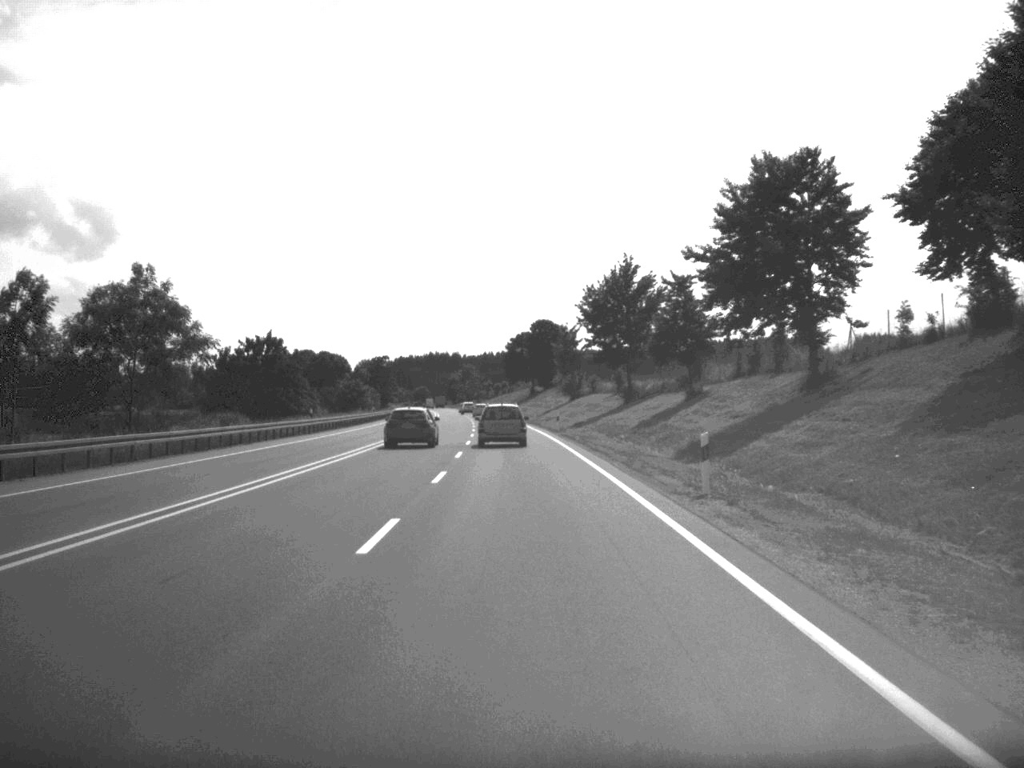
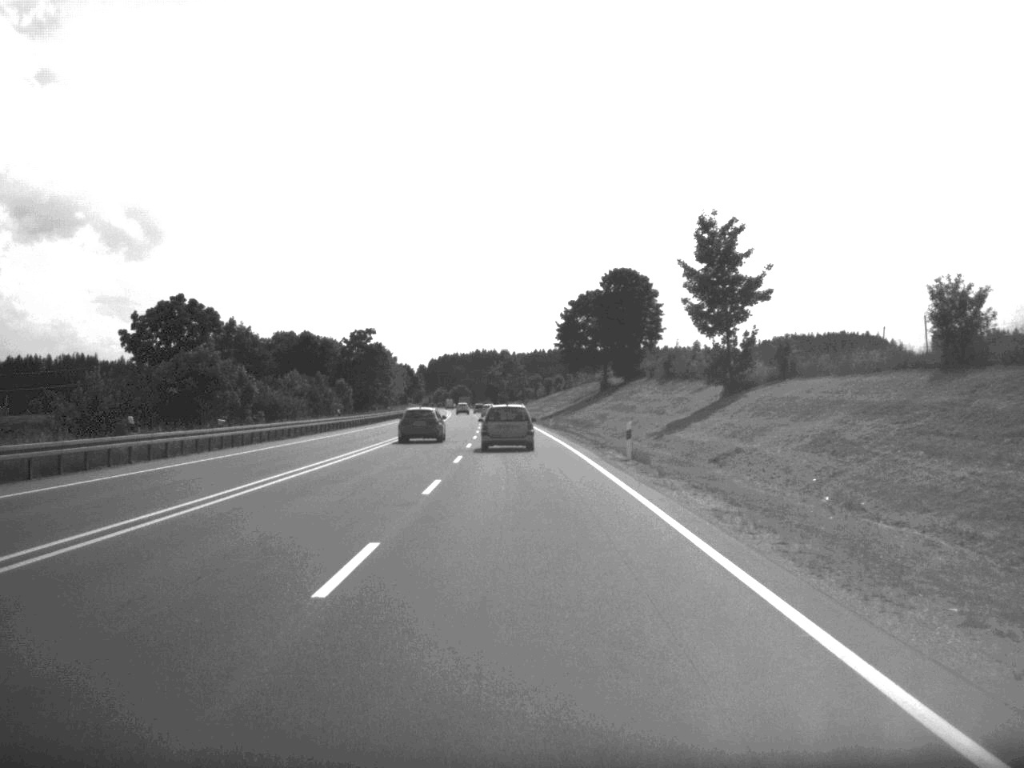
(-1.8, +86.0) m; -2°
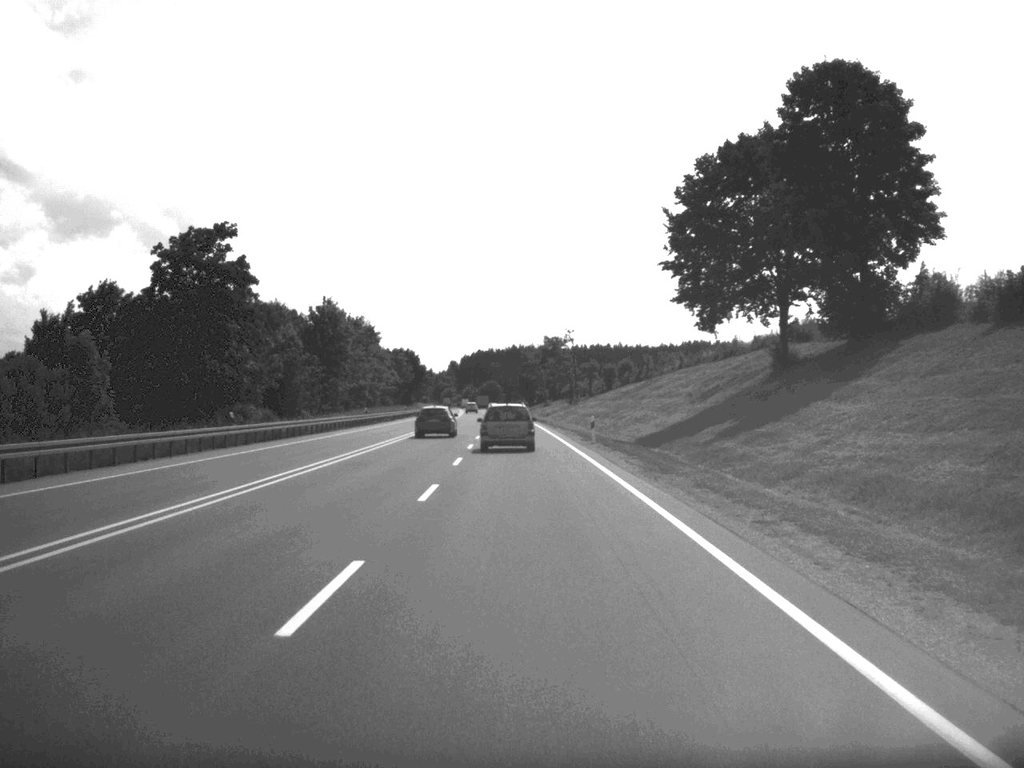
(-1.4, +84.7) m; -2°
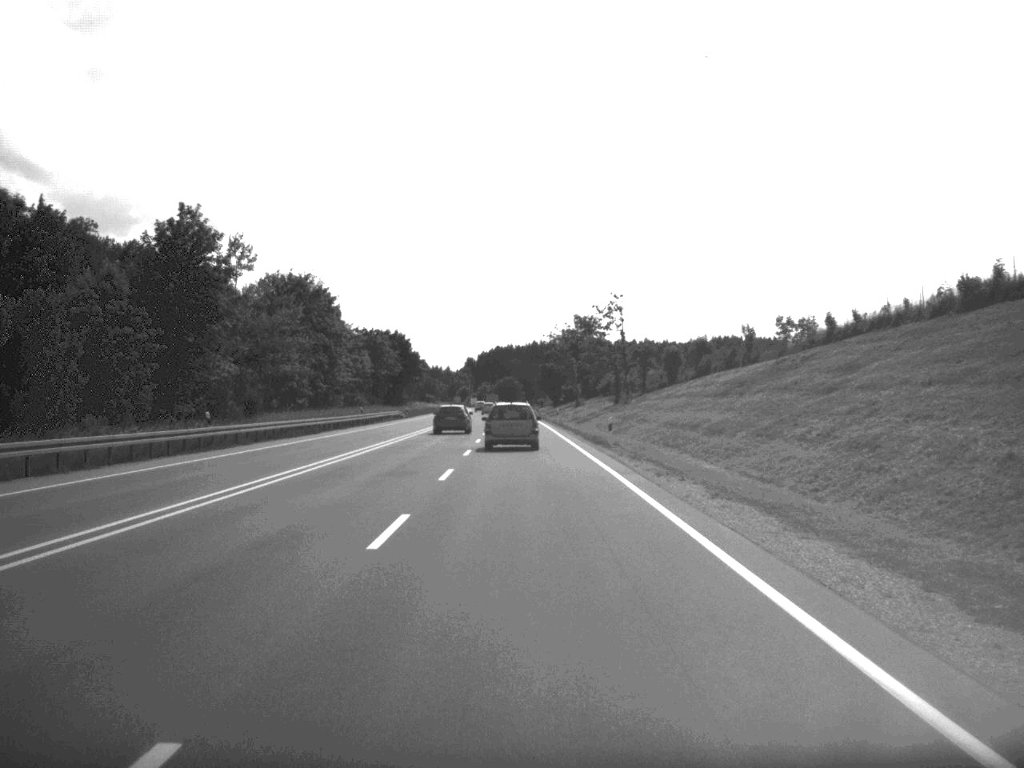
(-0.5, +54.3) m; -1°
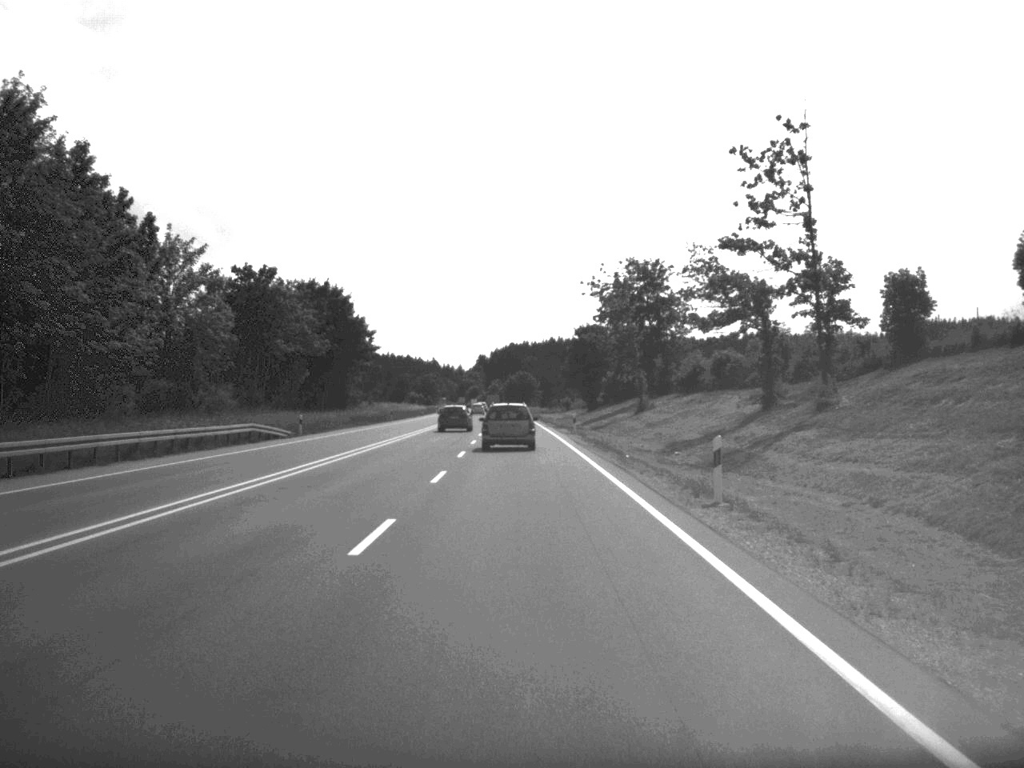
(-0.4, +71.6) m; -1°
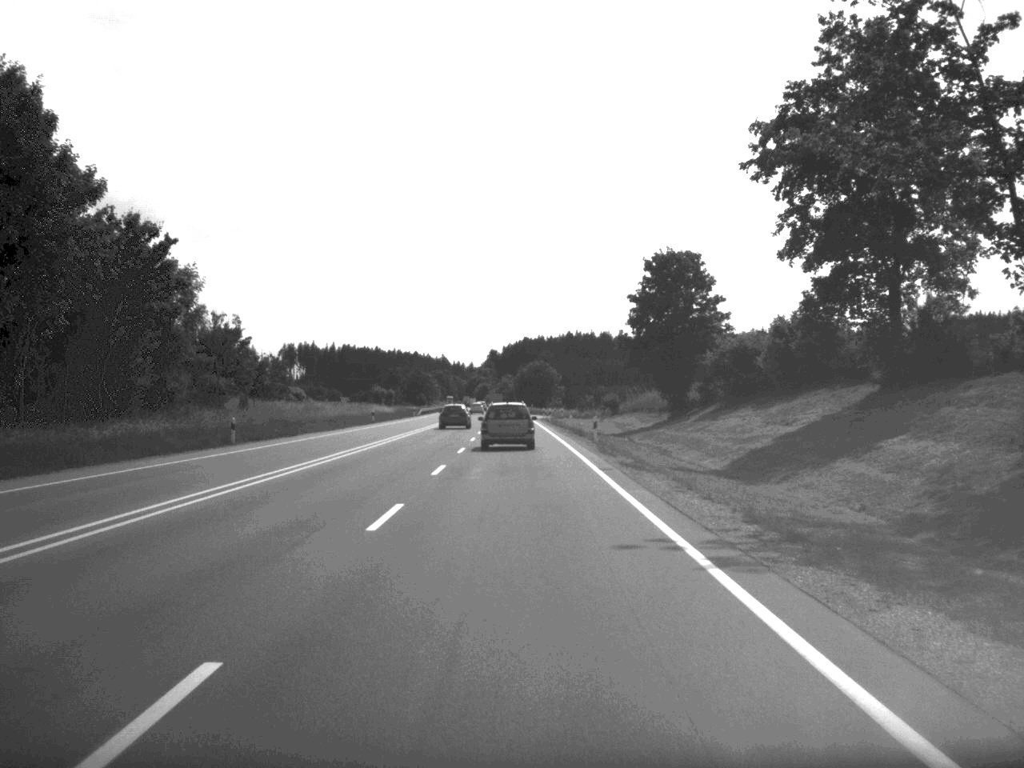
(-0.5, +68.7) m; -1°
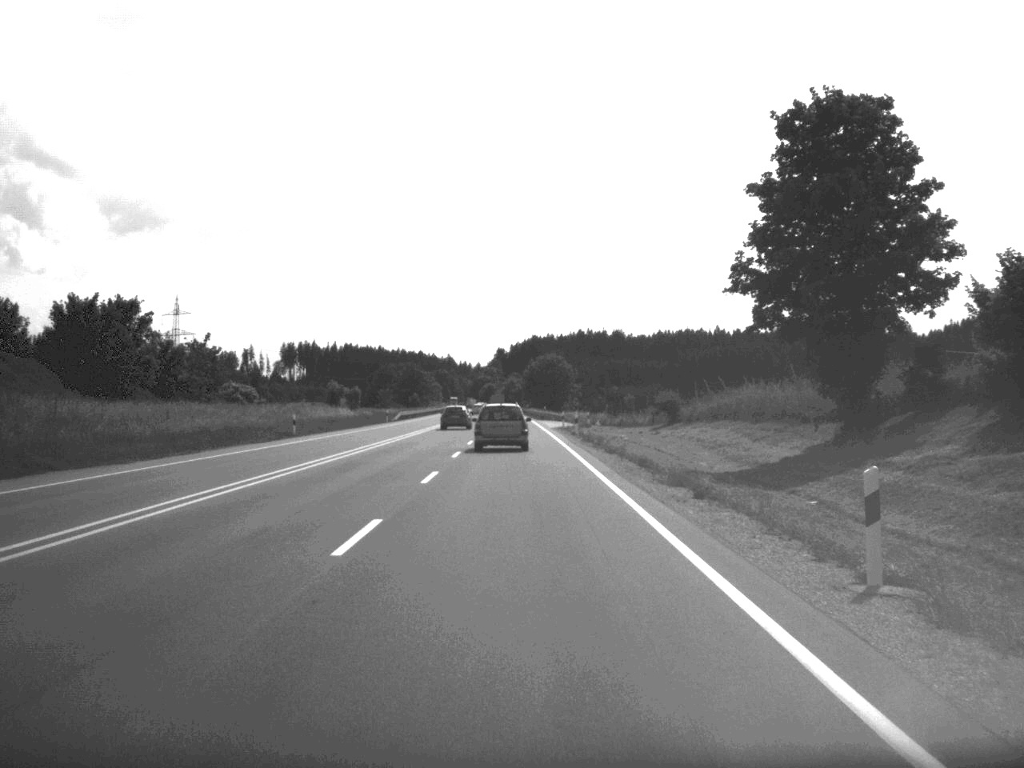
(-0.1, +38.1) m; 0°
